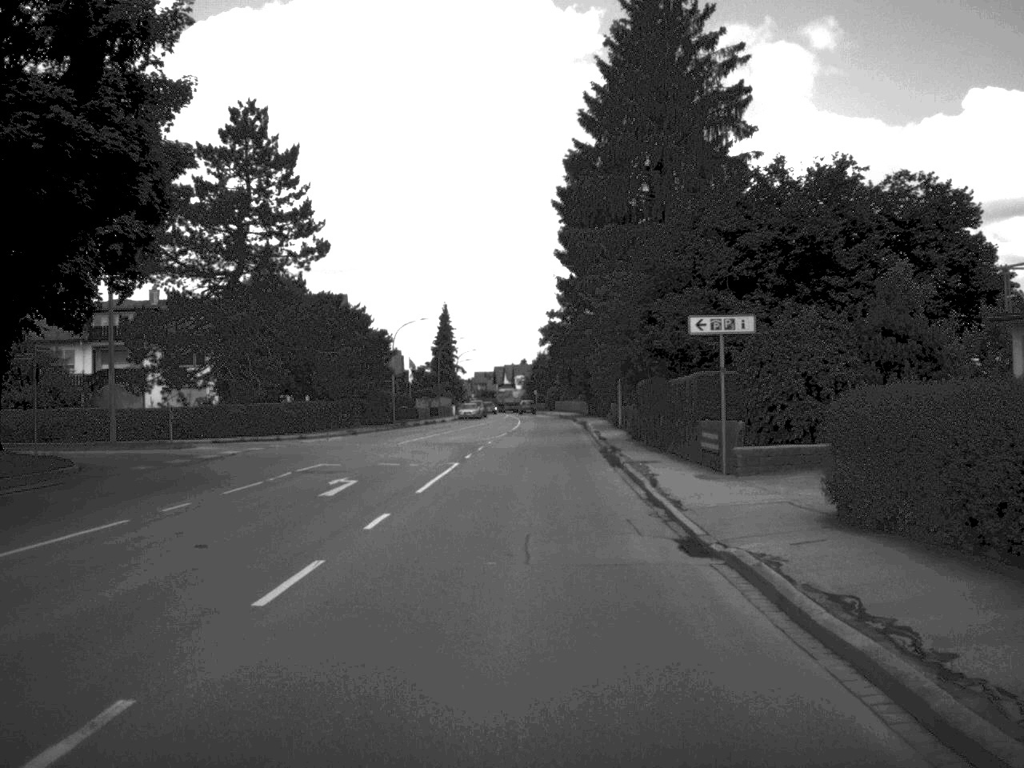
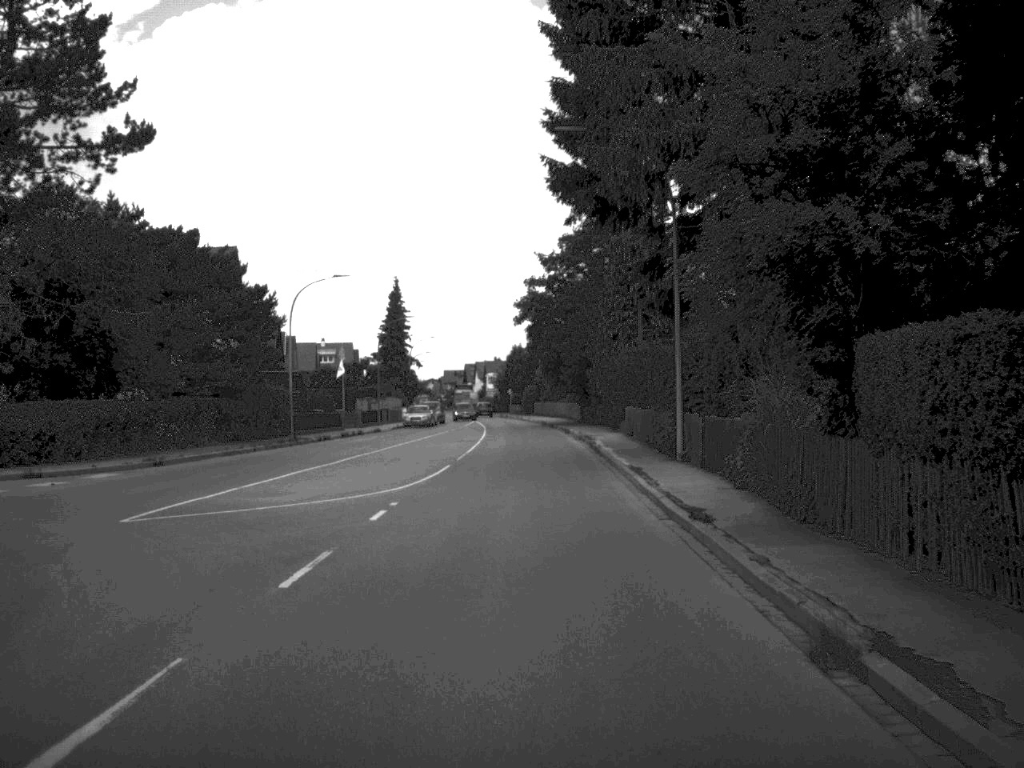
(+0.3, +29.5) m; +1°
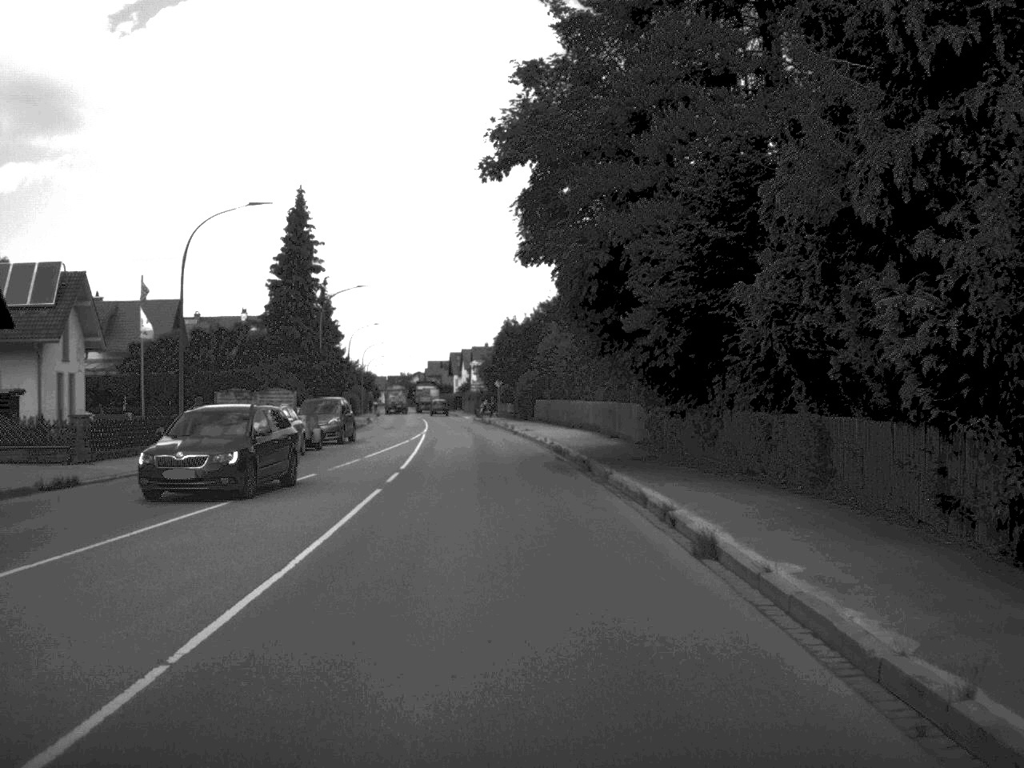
(+0.1, +47.2) m; 0°
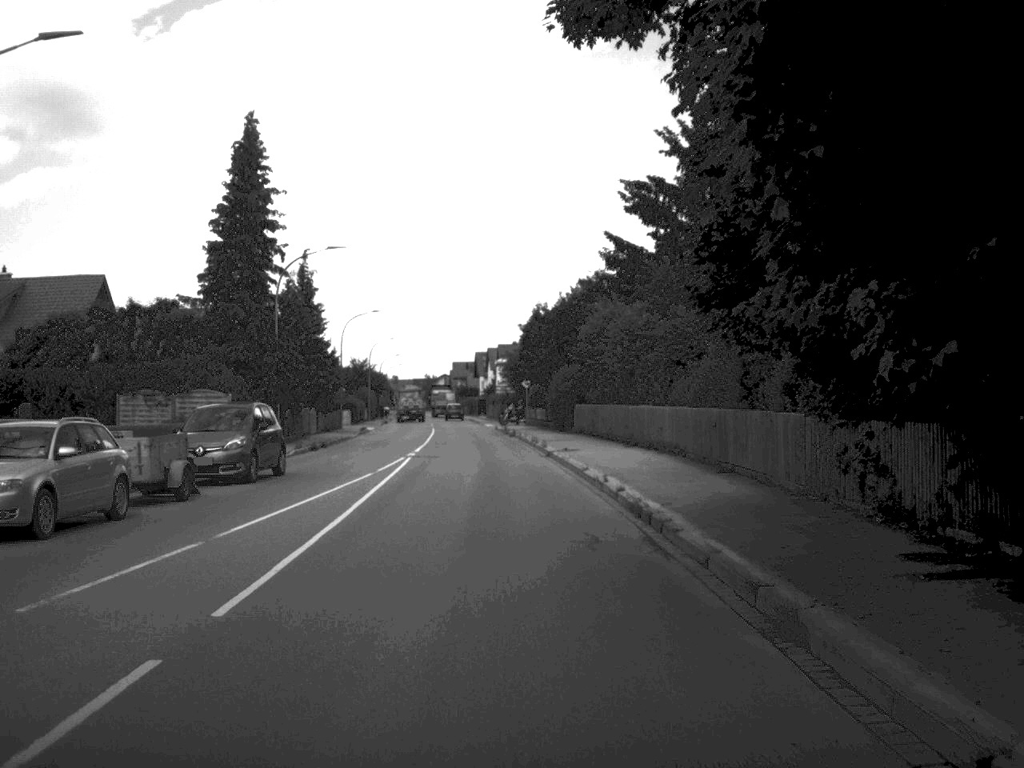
(-0.2, +18.3) m; -1°
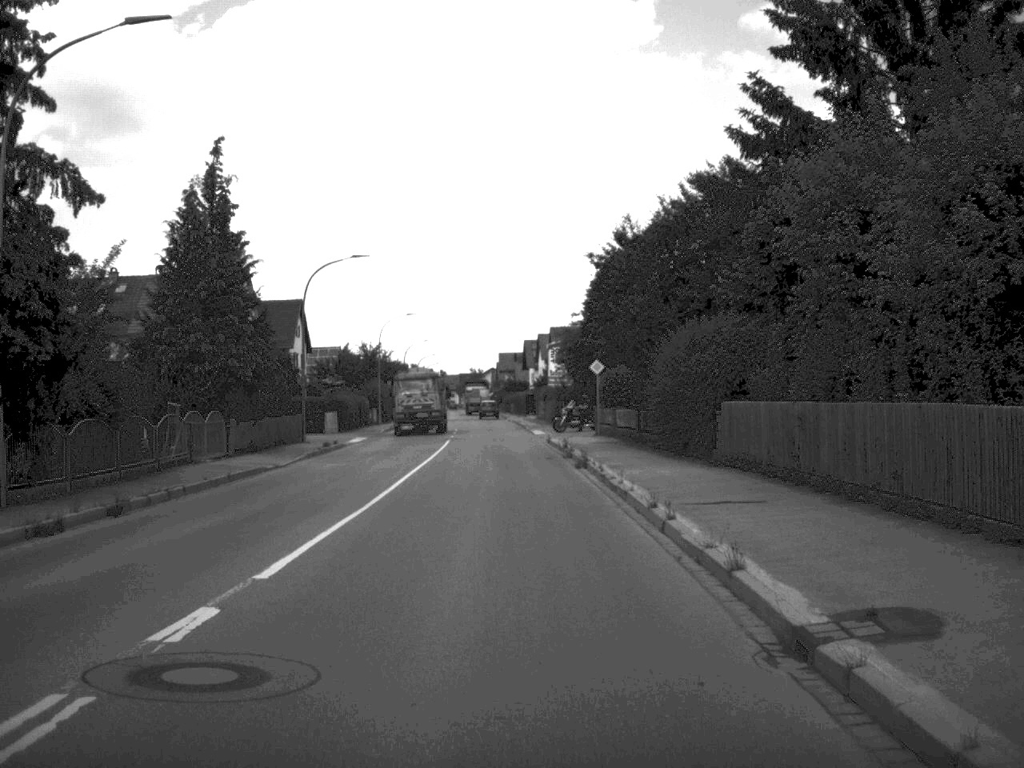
(-0.7, +28.7) m; -2°
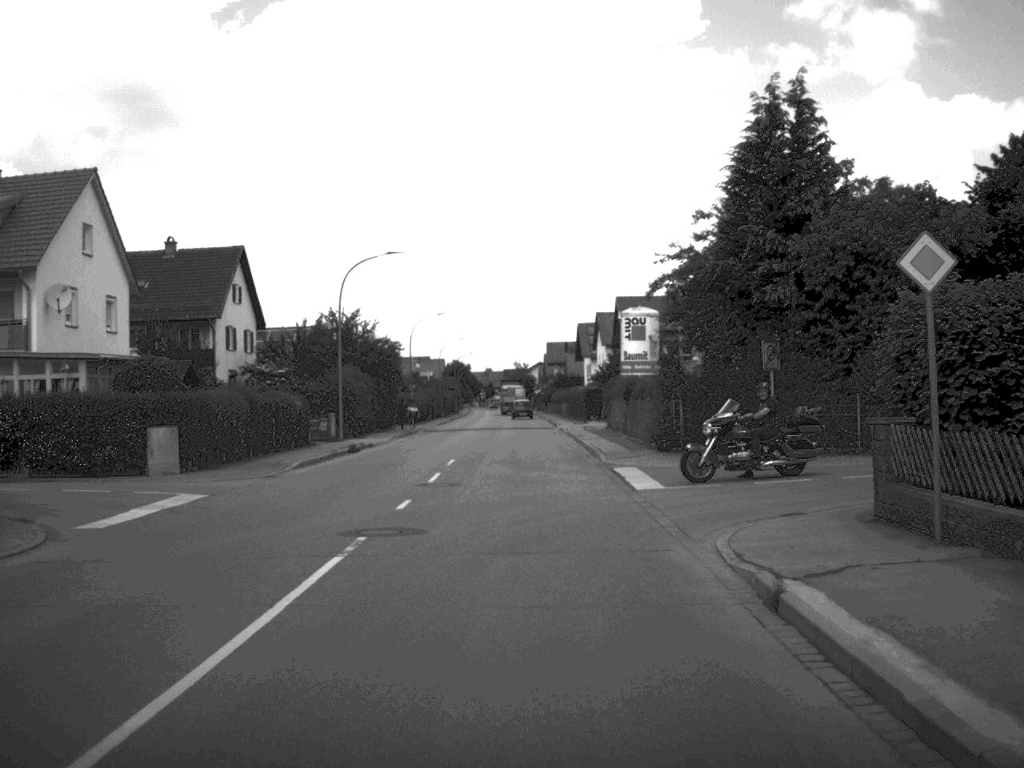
(-0.7, +35.7) m; -2°
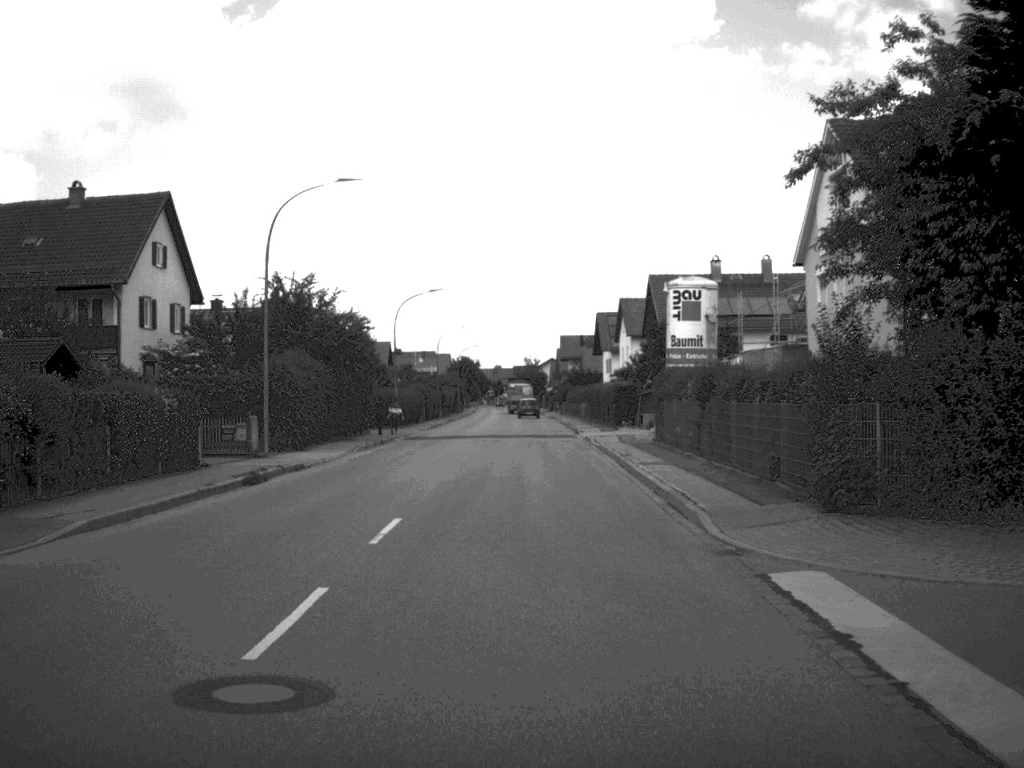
(-0.1, +16.6) m; -1°
